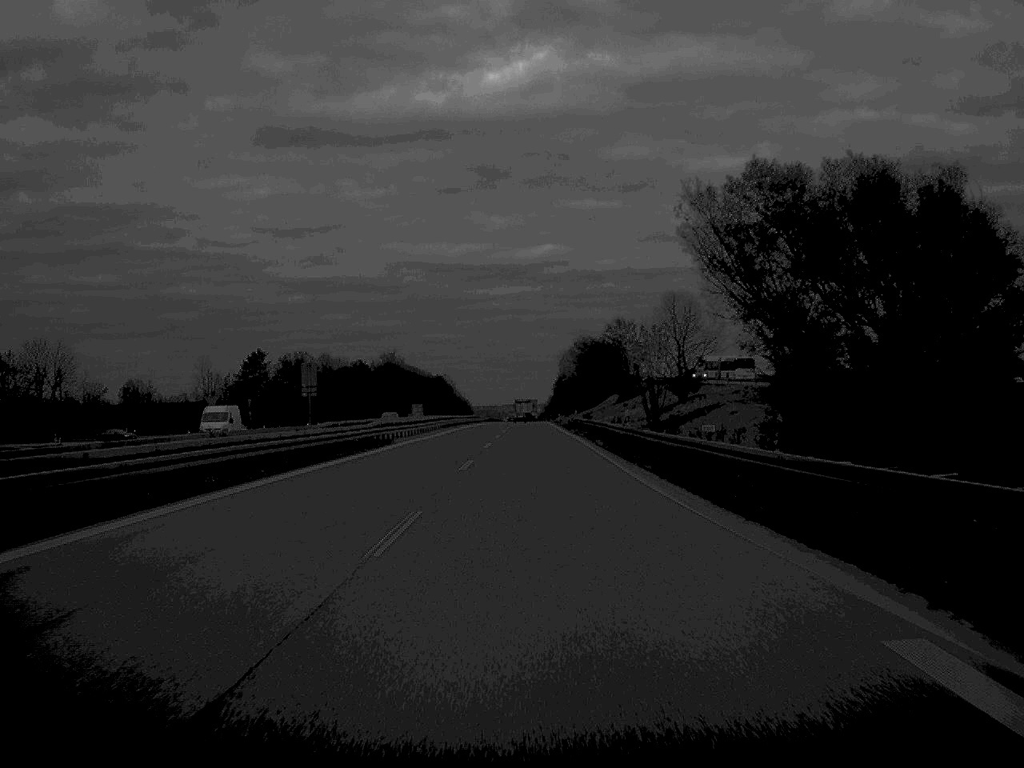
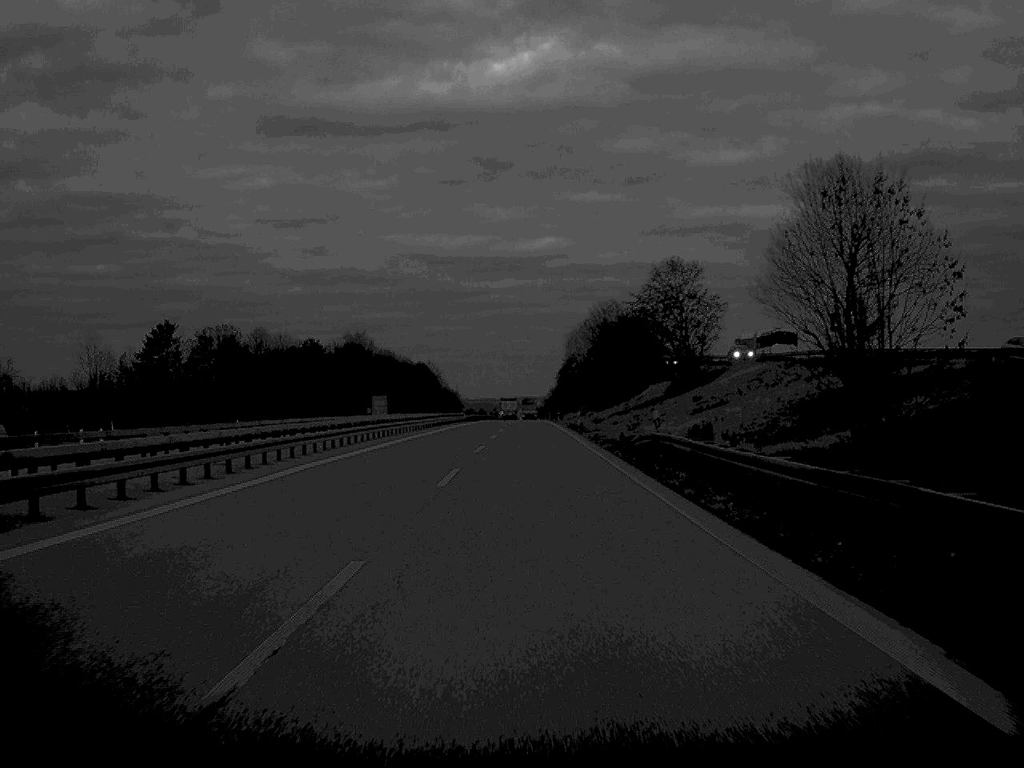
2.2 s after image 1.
(+0.1, +59.0) m; 0°
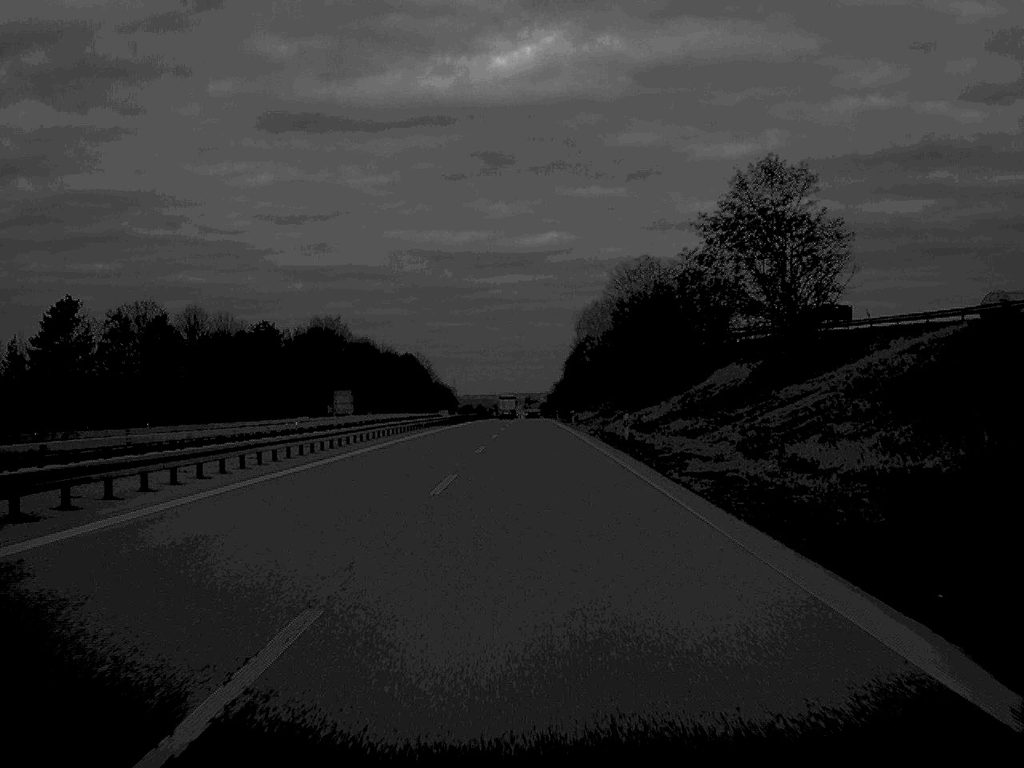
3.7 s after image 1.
(0.0, +39.3) m; 0°
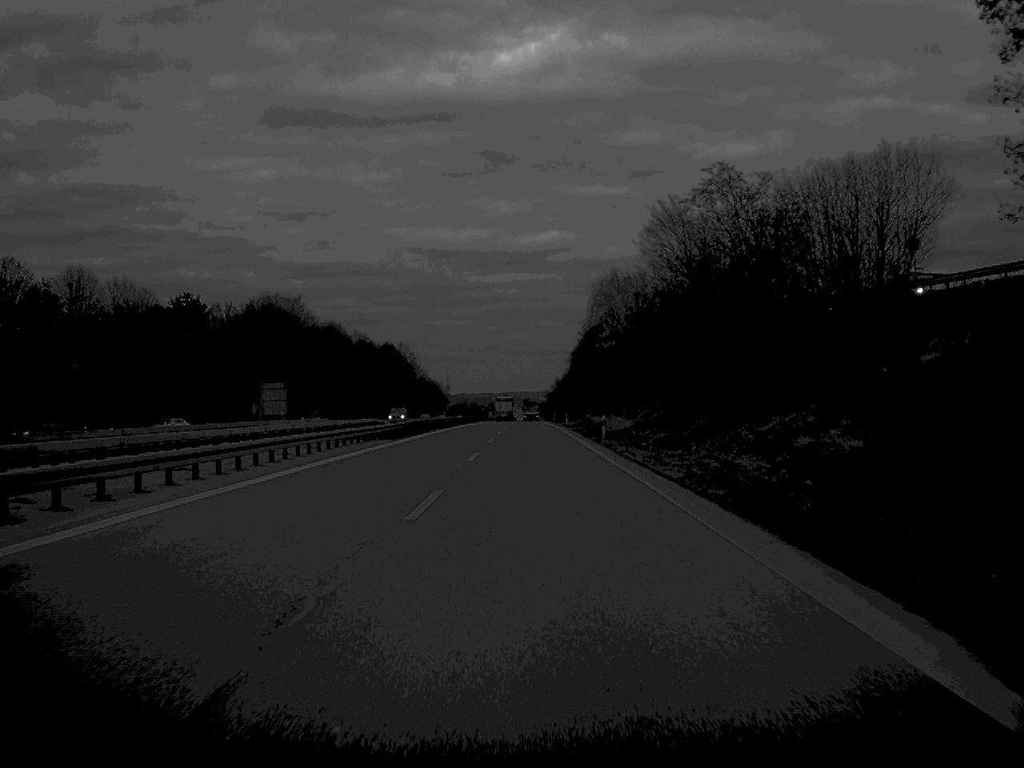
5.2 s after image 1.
(0.0, +40.2) m; 0°
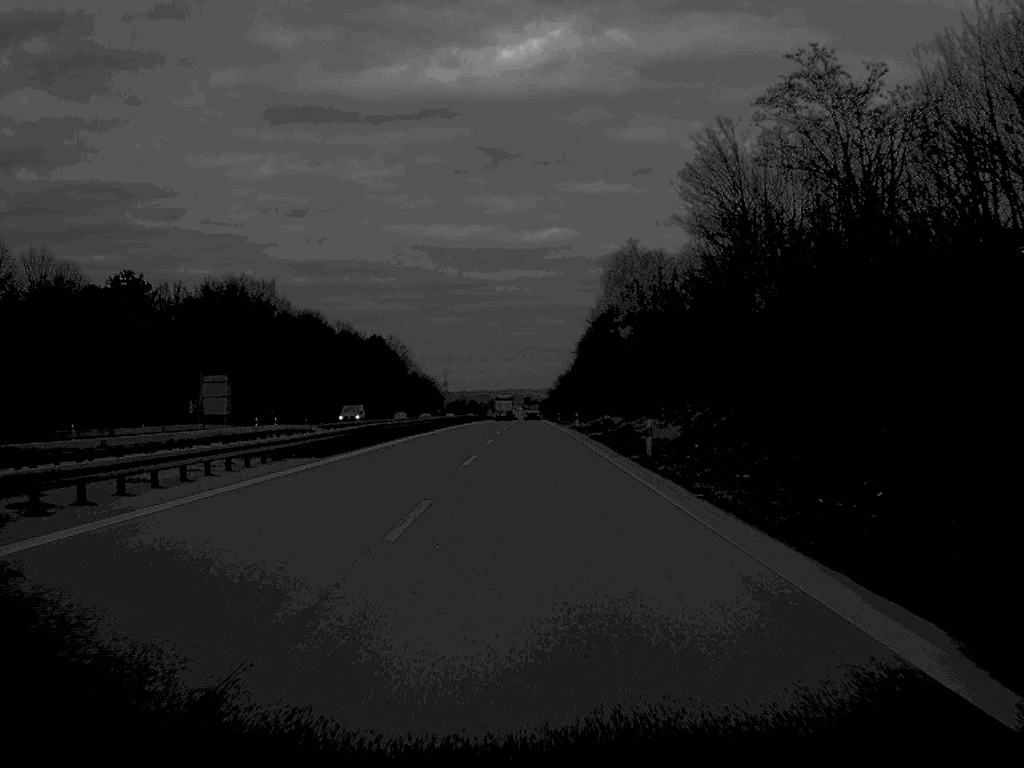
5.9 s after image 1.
(0.0, +20.5) m; 0°
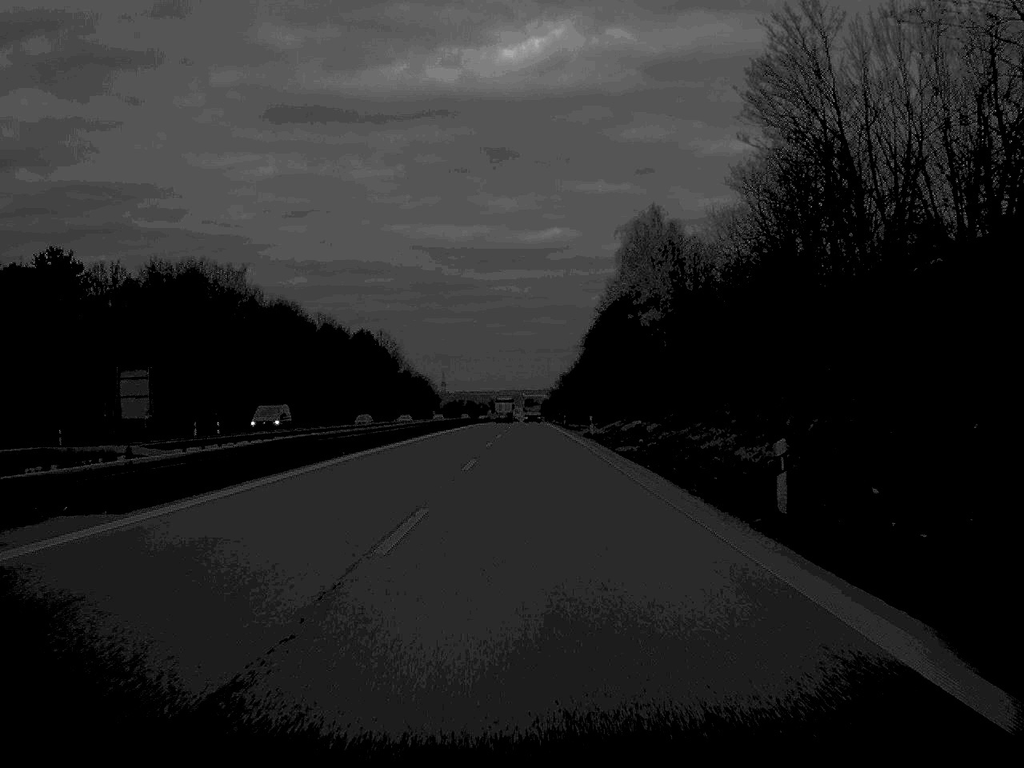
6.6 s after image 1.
(0.0, +18.8) m; 0°
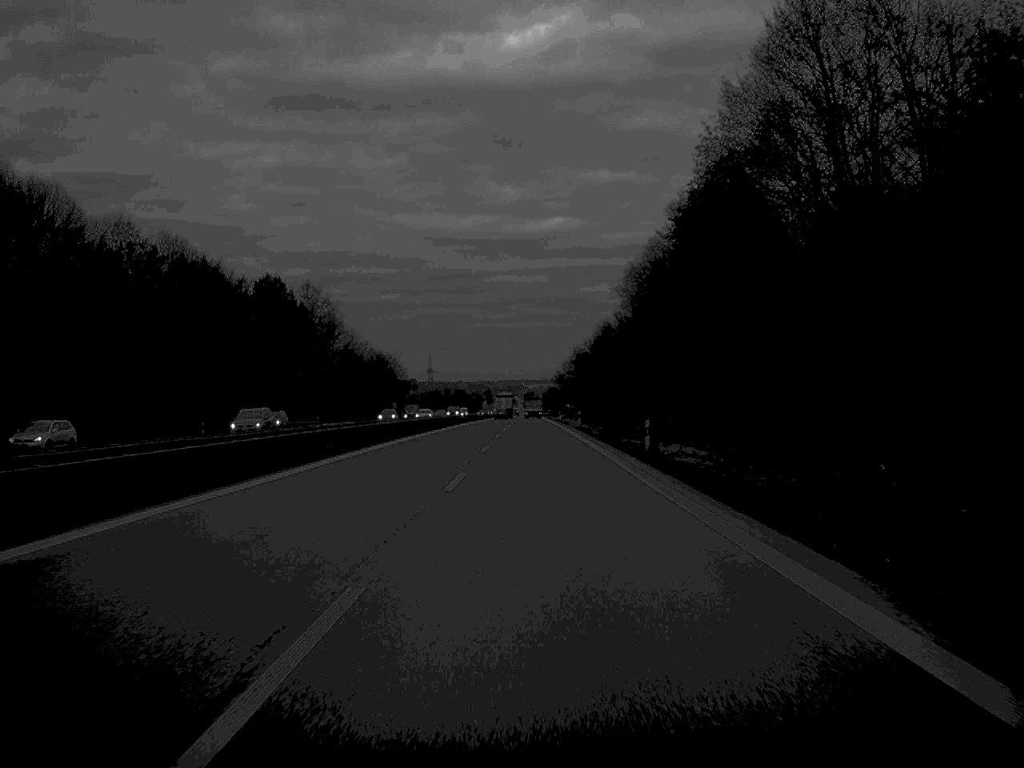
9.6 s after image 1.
(0.0, +79.5) m; 0°
